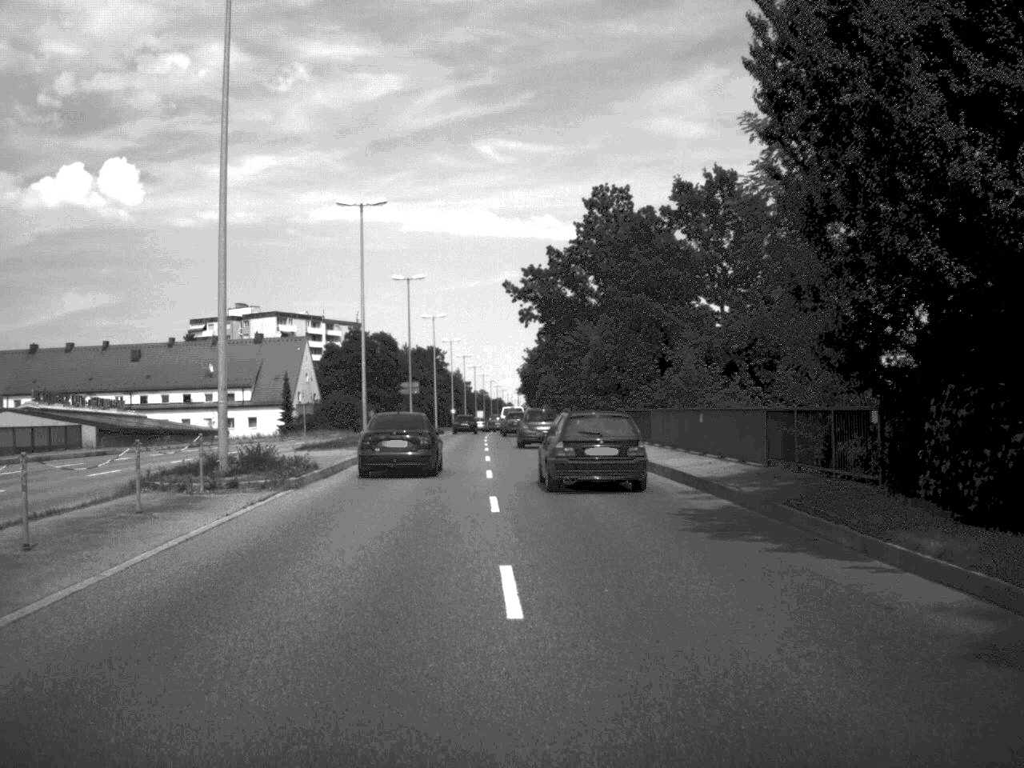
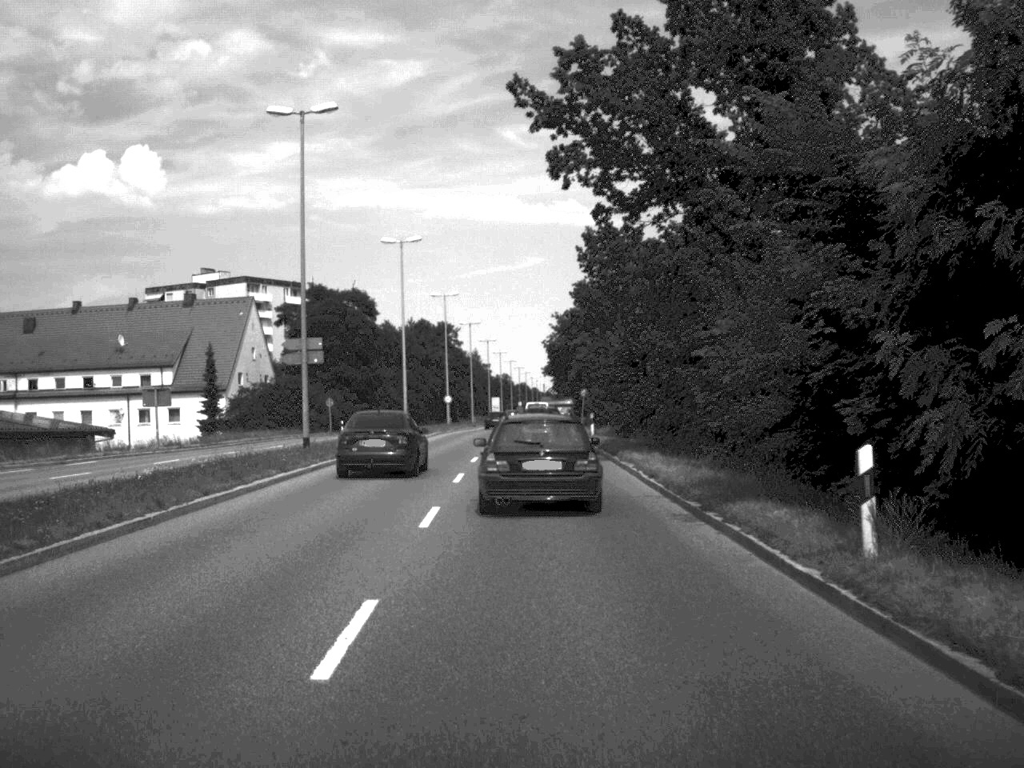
(-0.3, +46.0) m; -1°
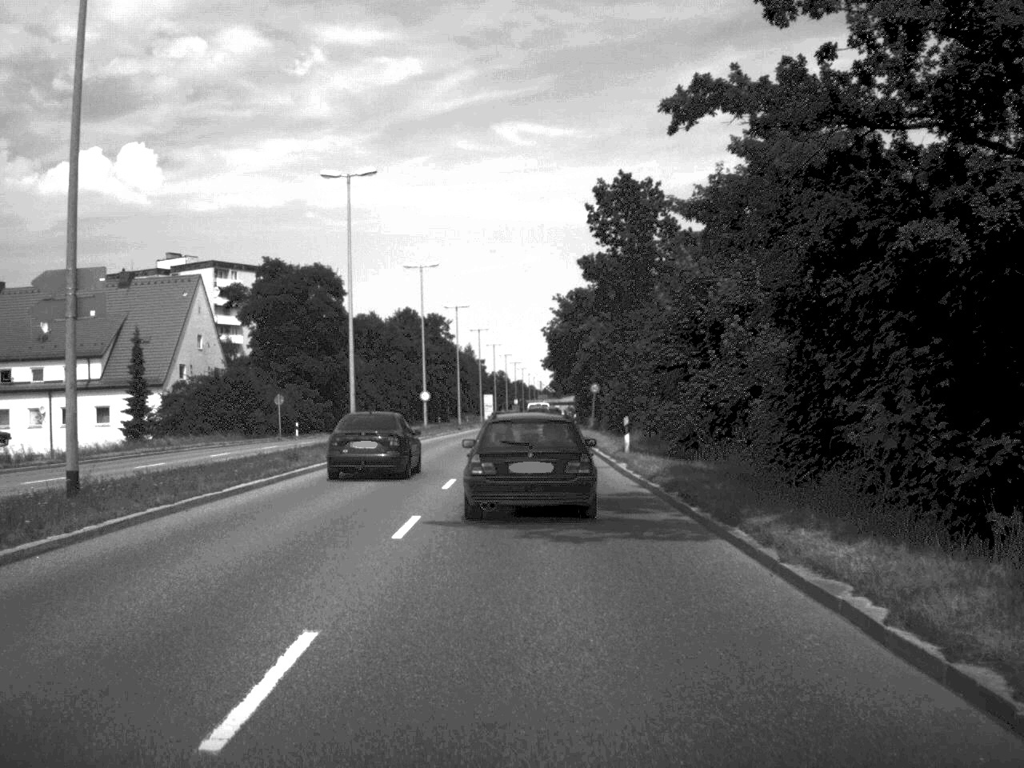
(0.0, +19.2) m; 0°
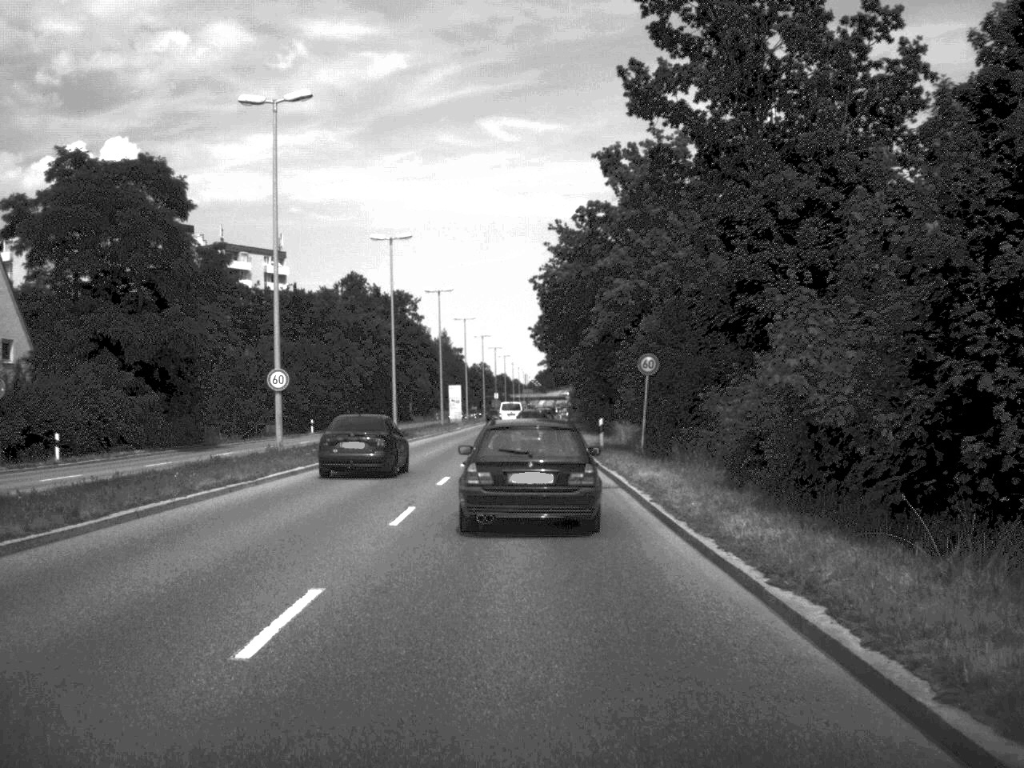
(+0.3, +41.9) m; +1°
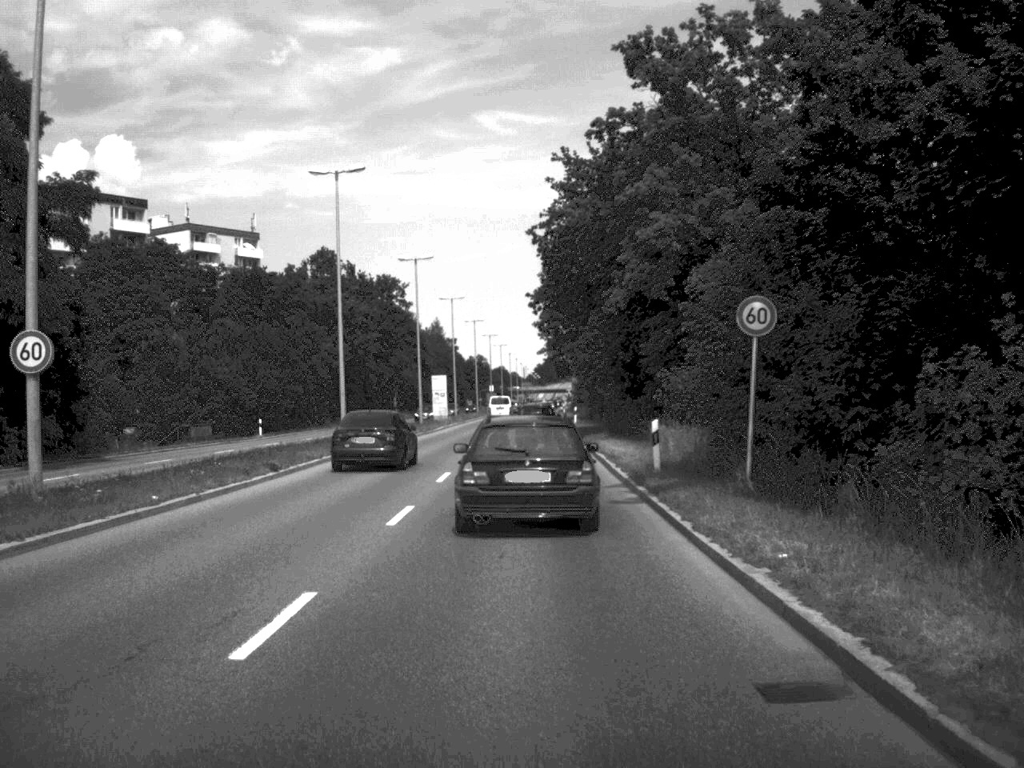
(0.0, +17.7) m; 0°
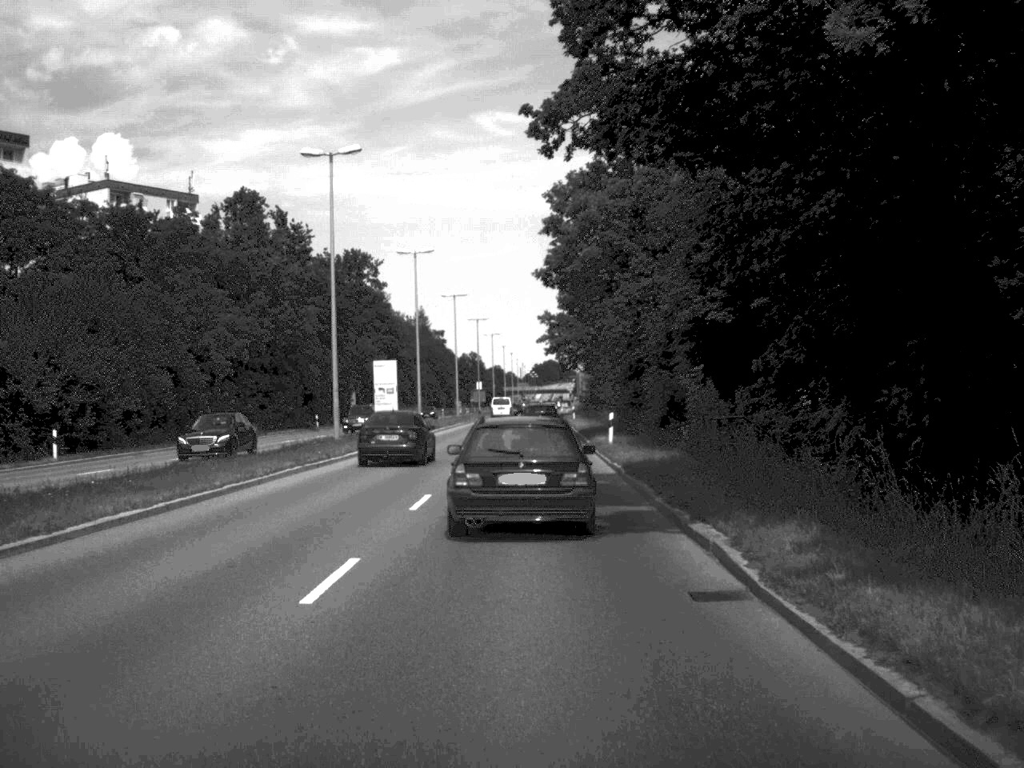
(0.0, +32.9) m; 0°
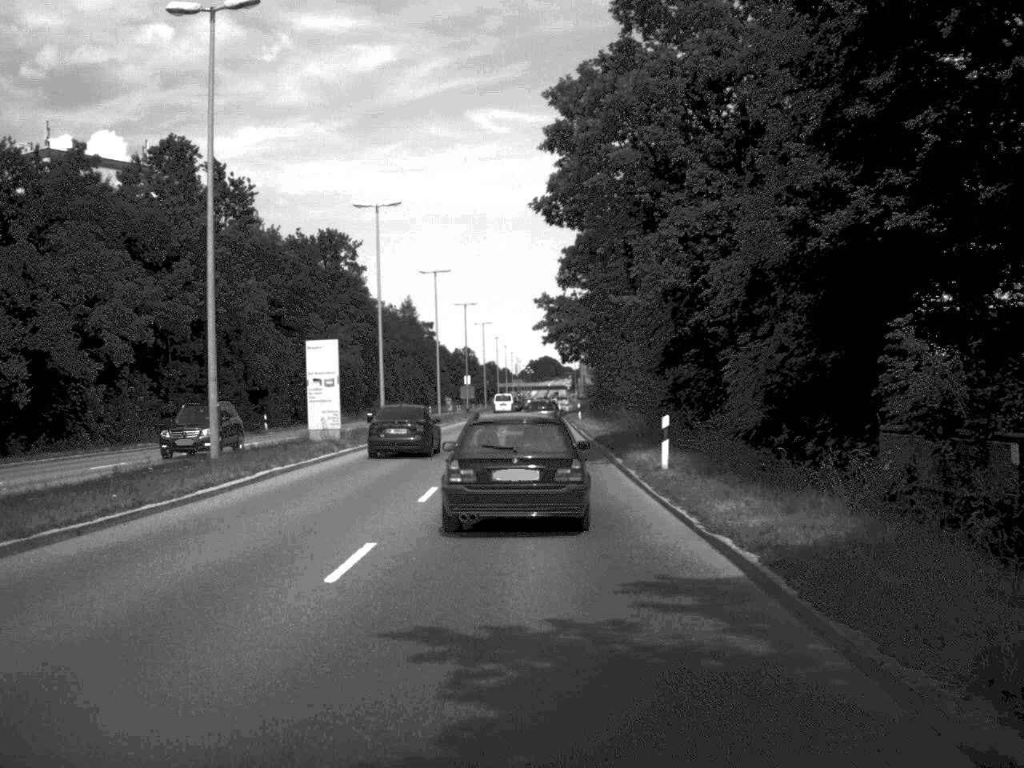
(0.0, +16.7) m; 0°
